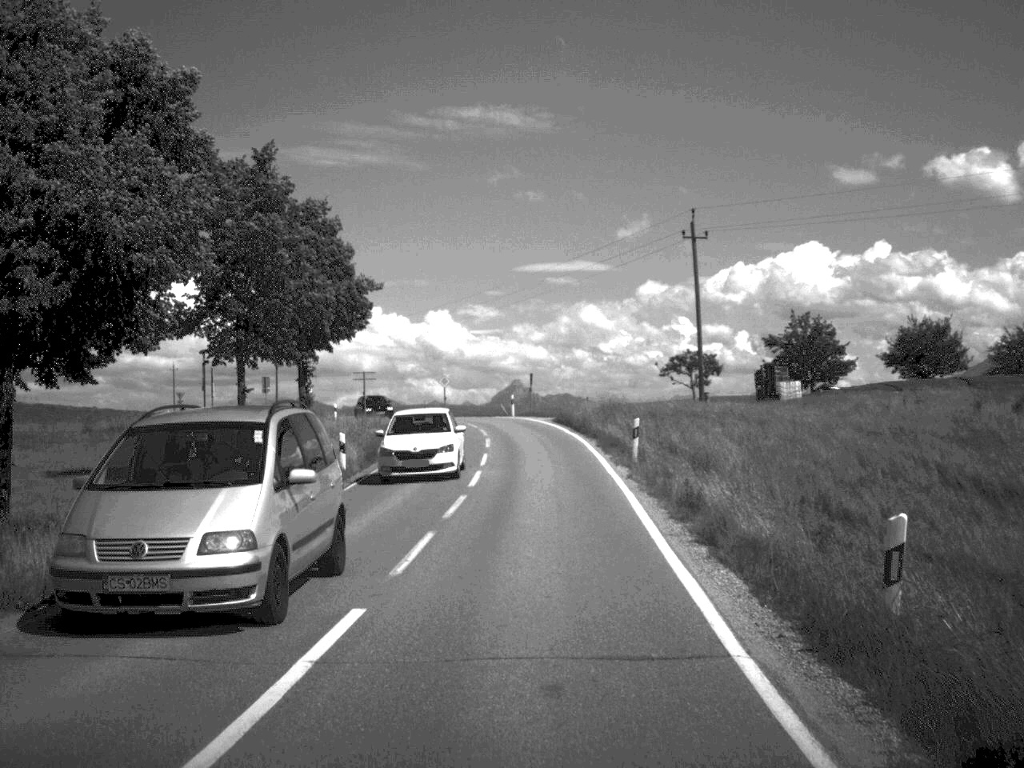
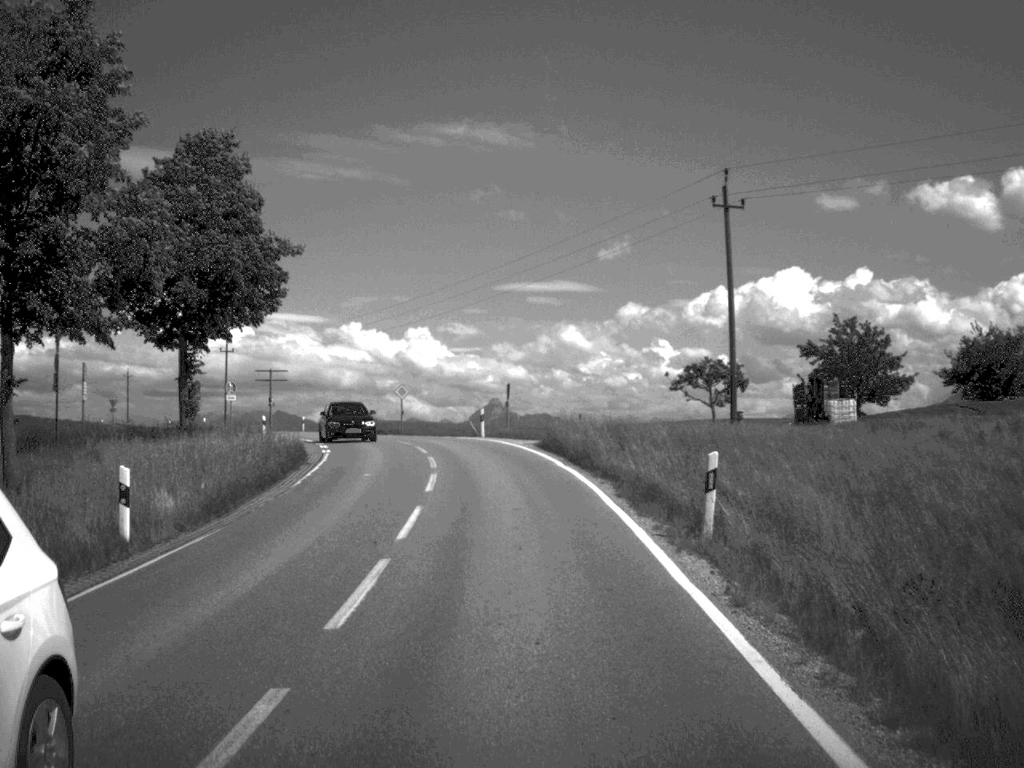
(+0.1, +15.1) m; +1°
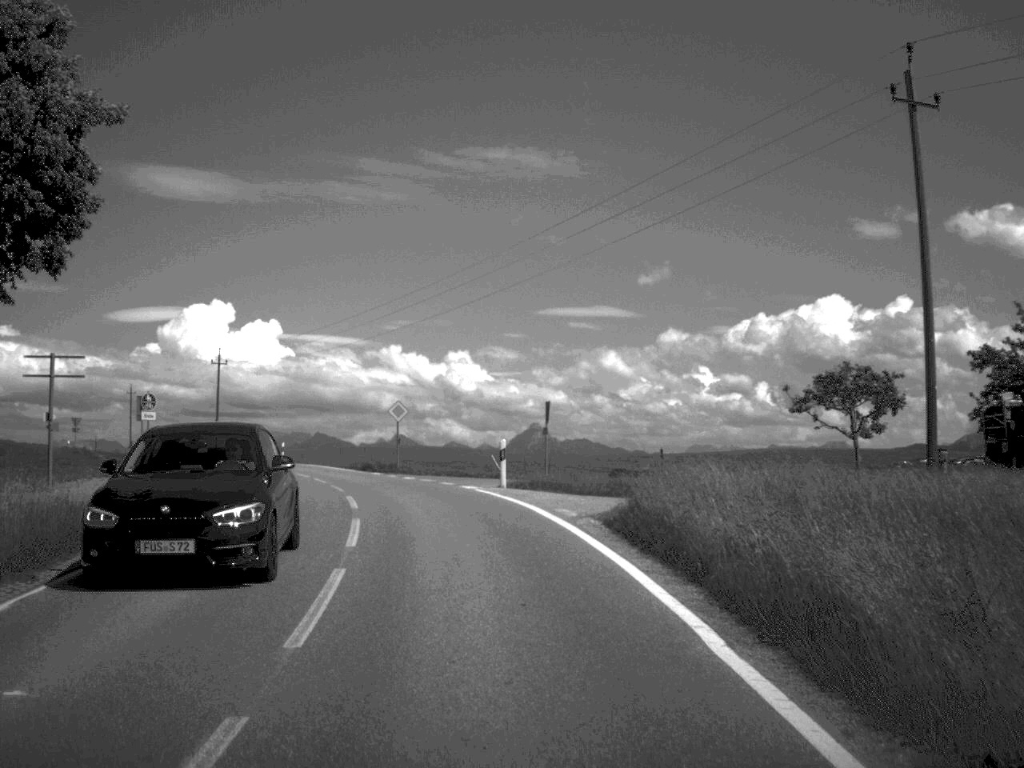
(-0.2, +19.2) m; -2°
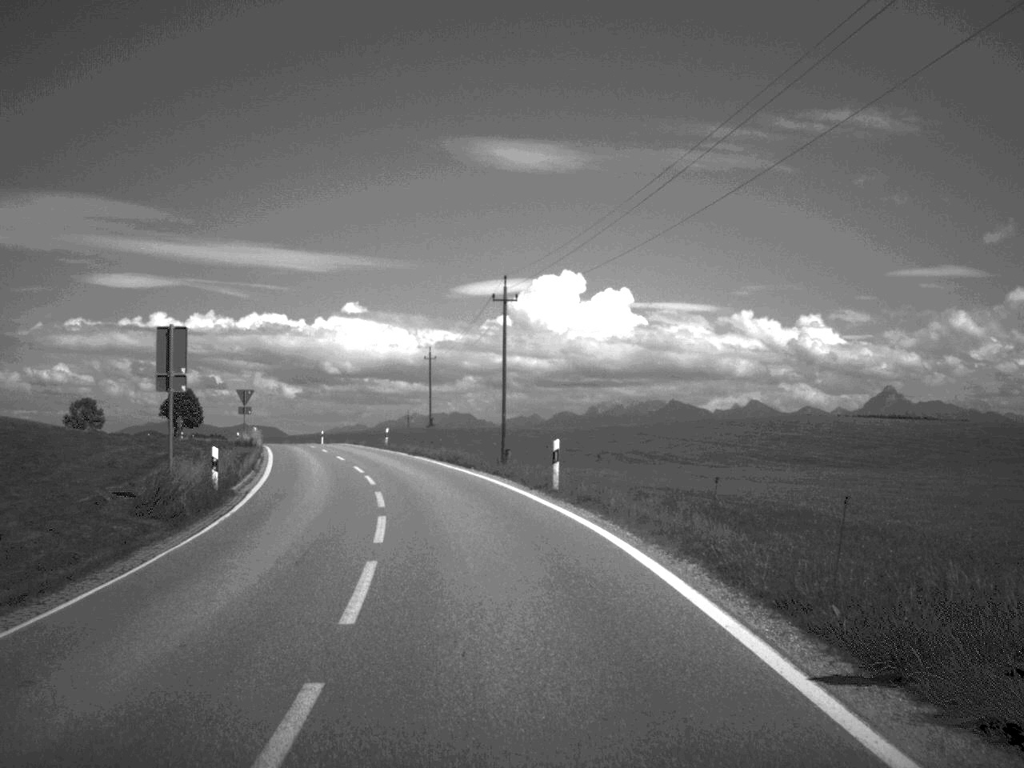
(-5.9, +40.5) m; -16°
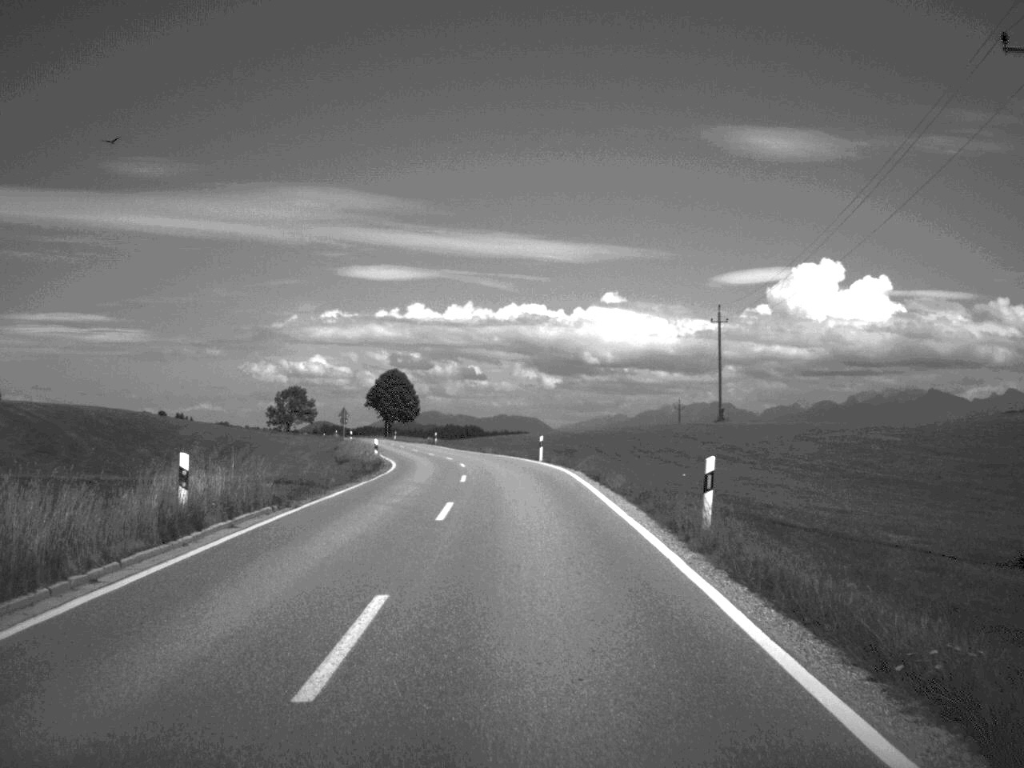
(-6.0, +48.9) m; -12°
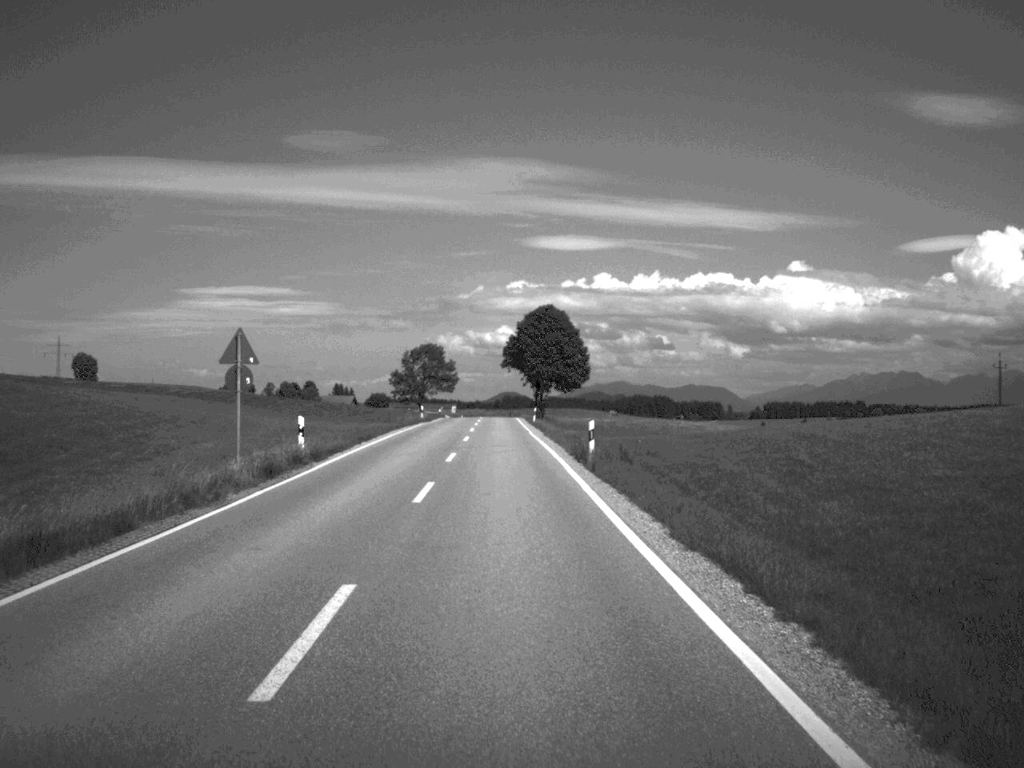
(-4.4, +71.4) m; -9°
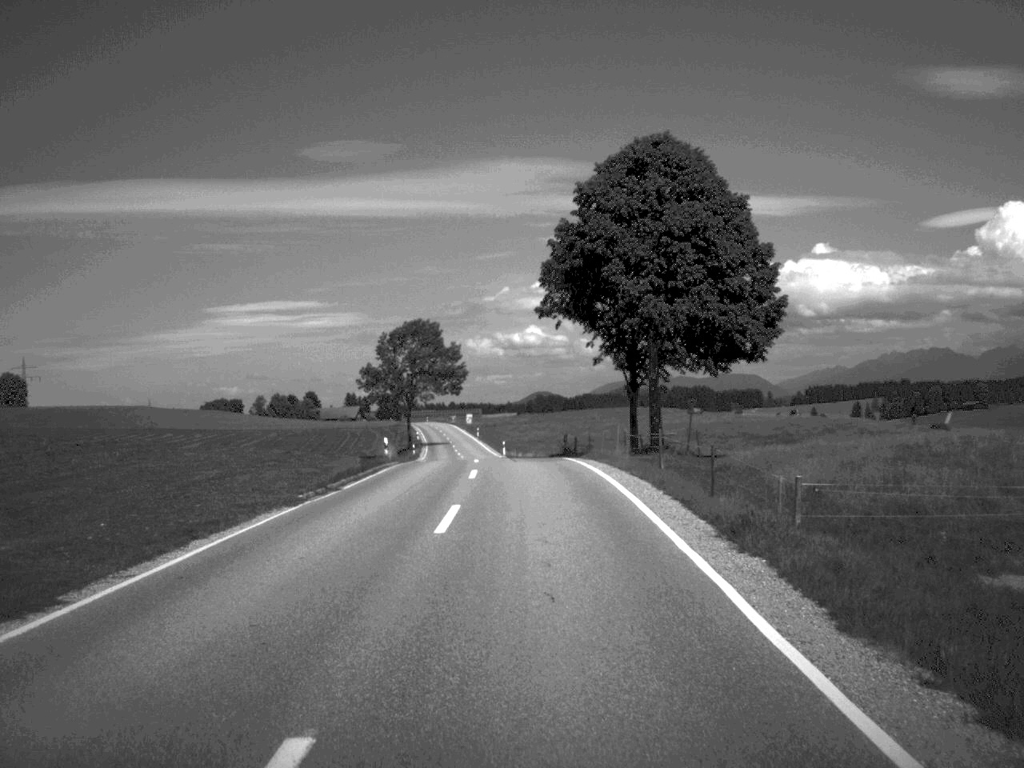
(-1.8, +74.7) m; -2°
